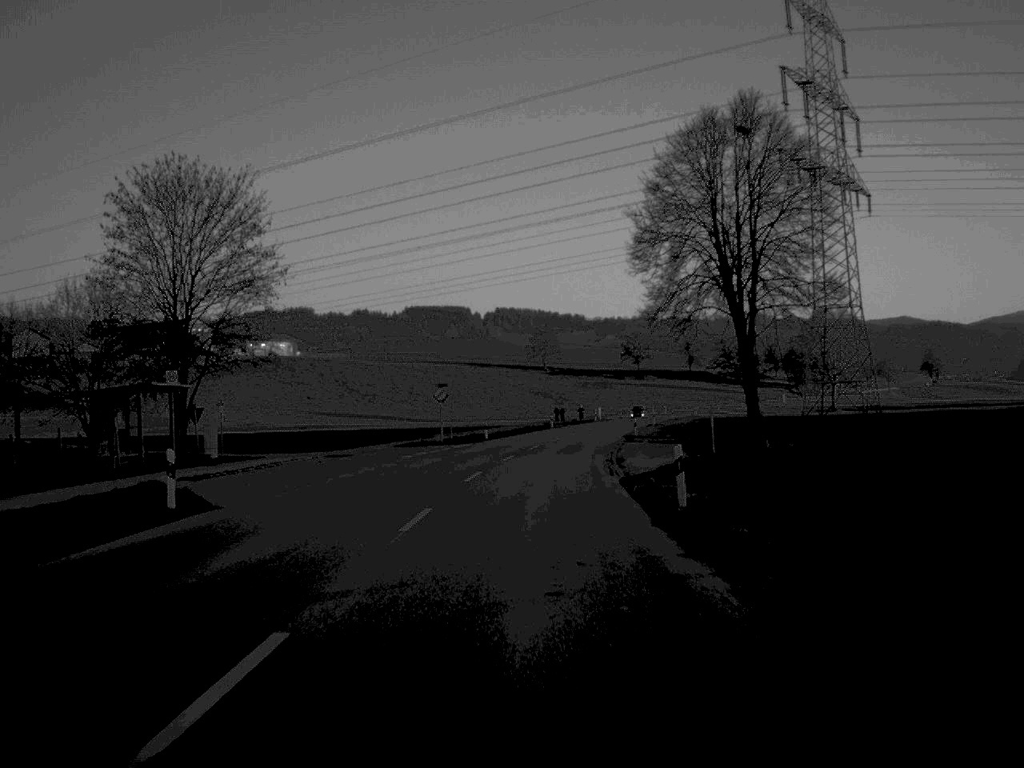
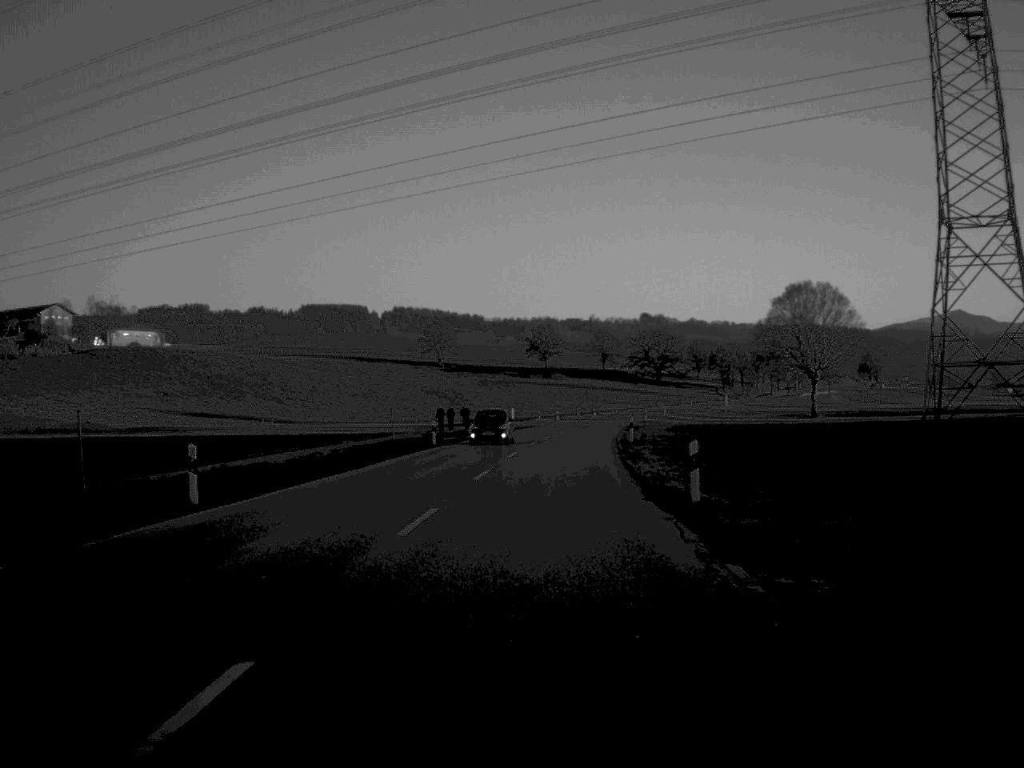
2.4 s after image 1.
(+1.5, +48.9) m; +5°
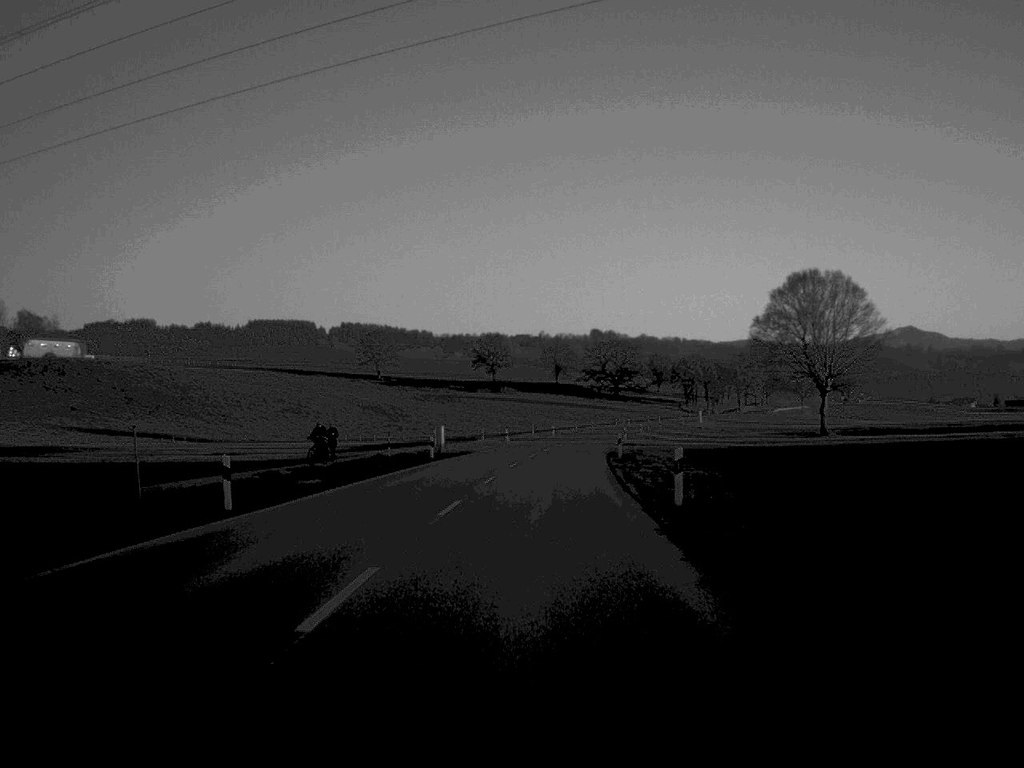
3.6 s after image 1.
(+0.7, +30.4) m; +2°
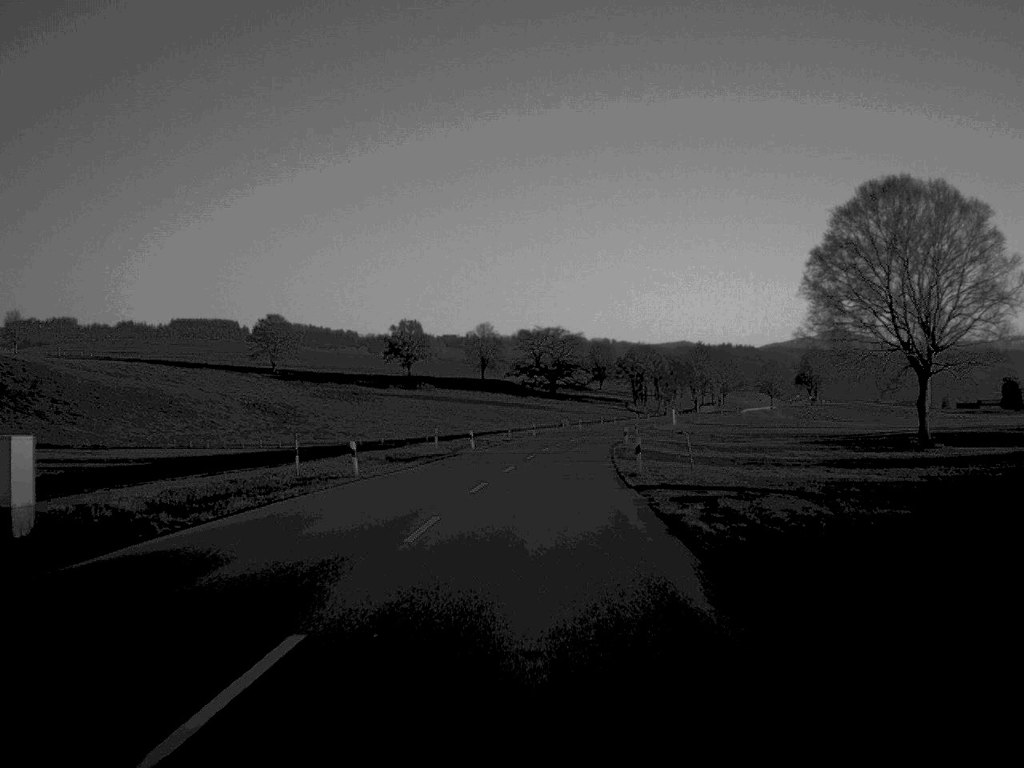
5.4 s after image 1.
(+1.5, +52.4) m; +3°
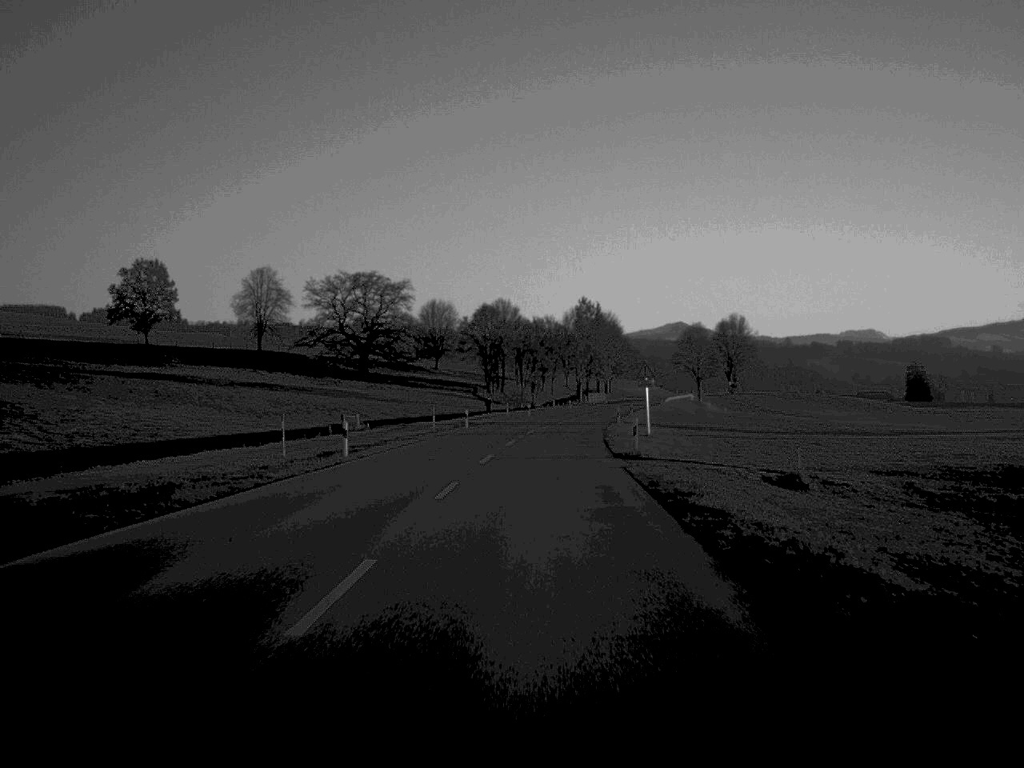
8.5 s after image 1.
(+6.4, +102.6) m; +7°
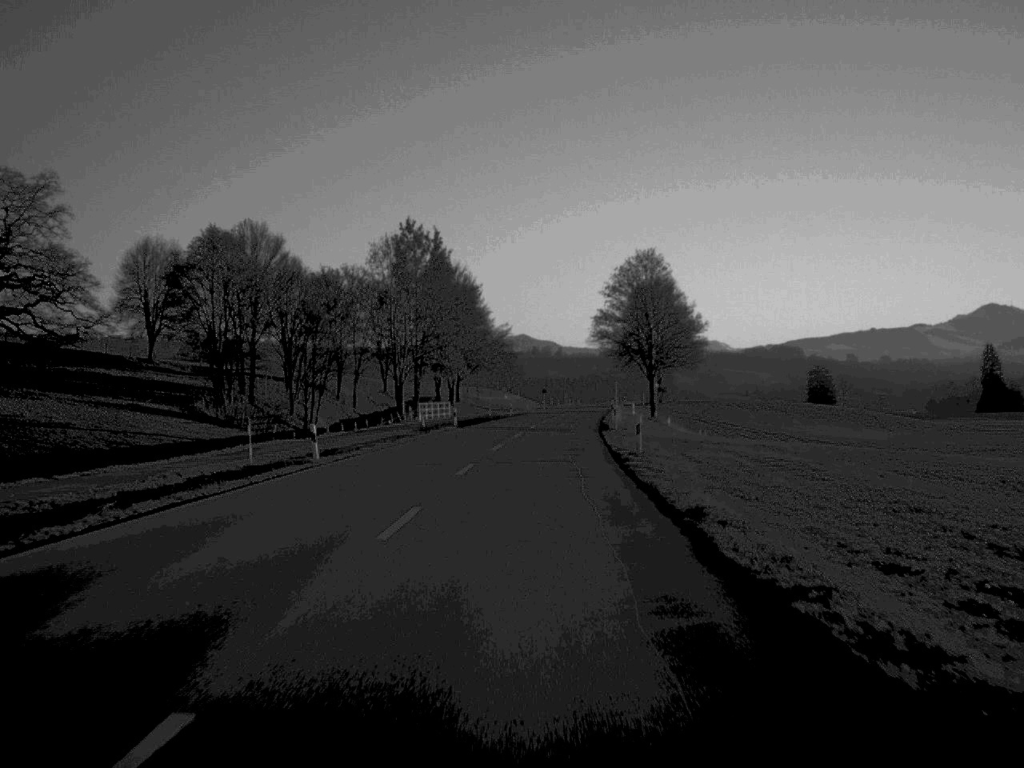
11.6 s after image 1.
(+6.0, +101.7) m; +7°
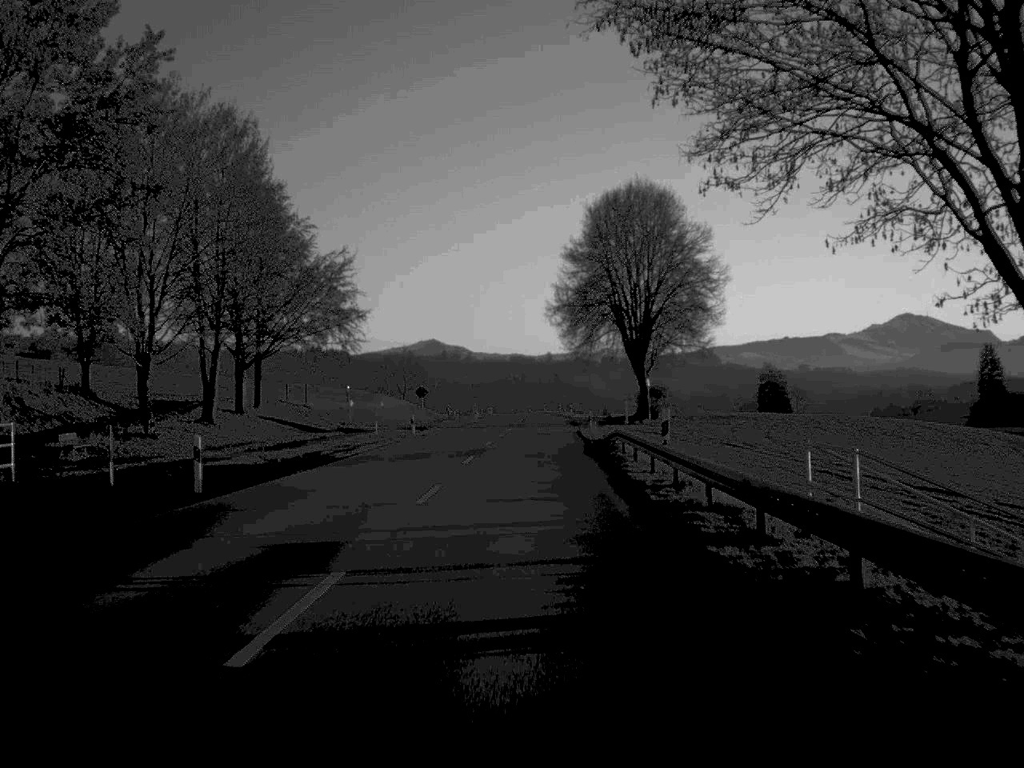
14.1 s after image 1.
(+2.9, +78.0) m; +4°
